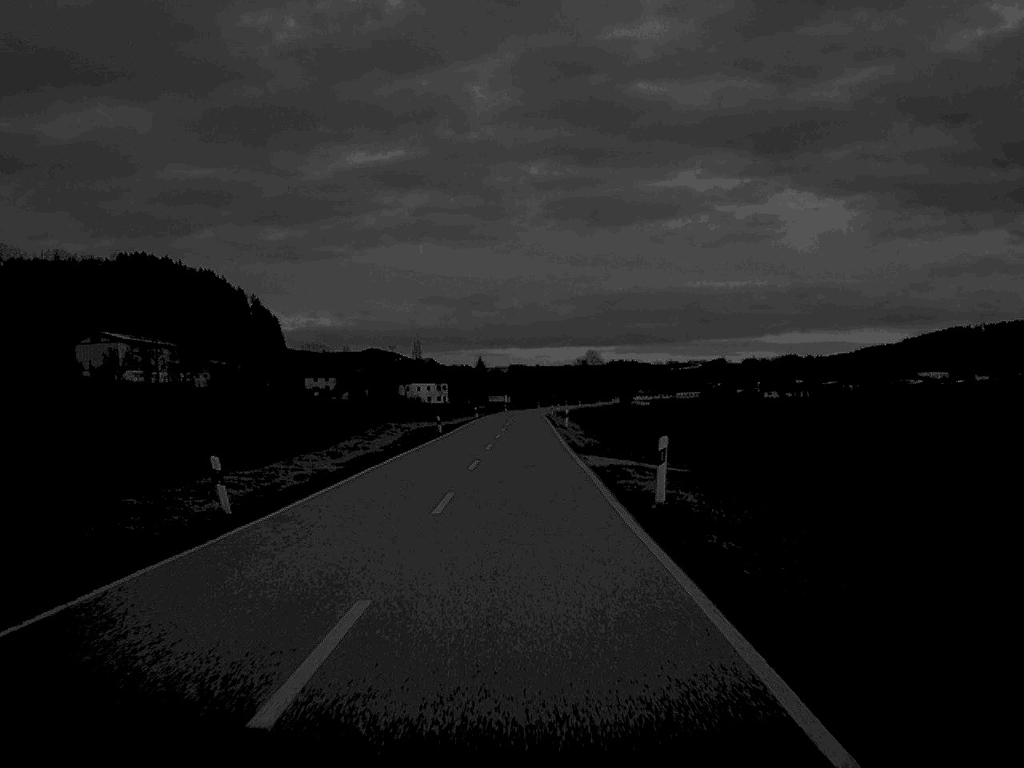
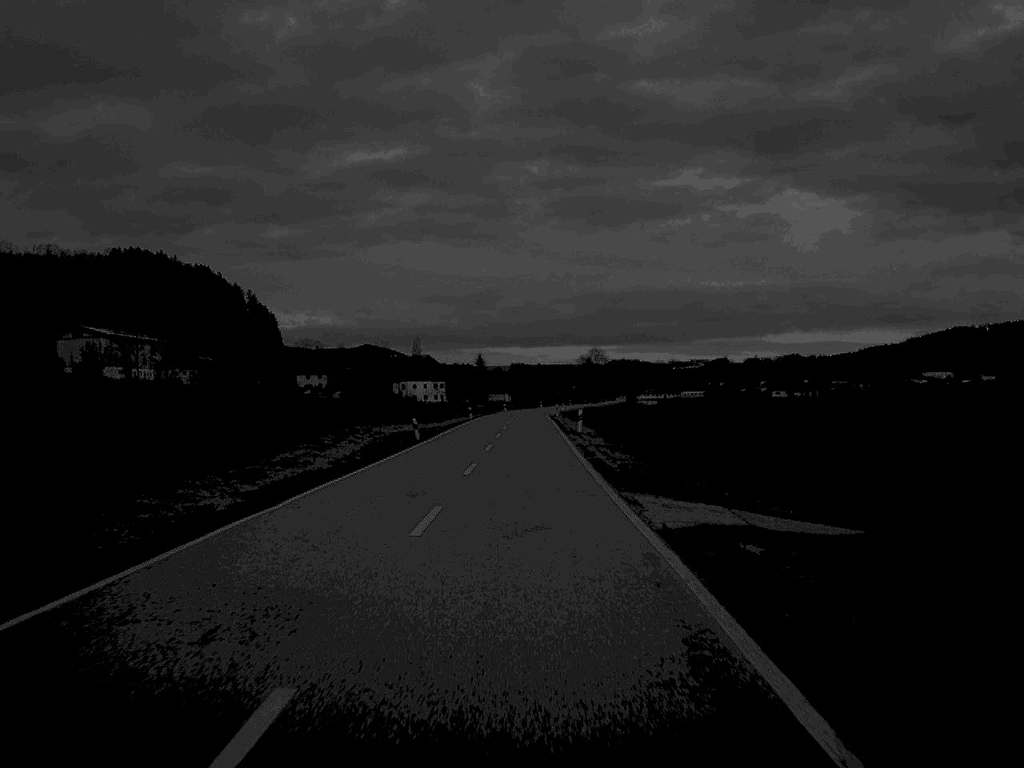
(0.0, +15.4) m; 0°
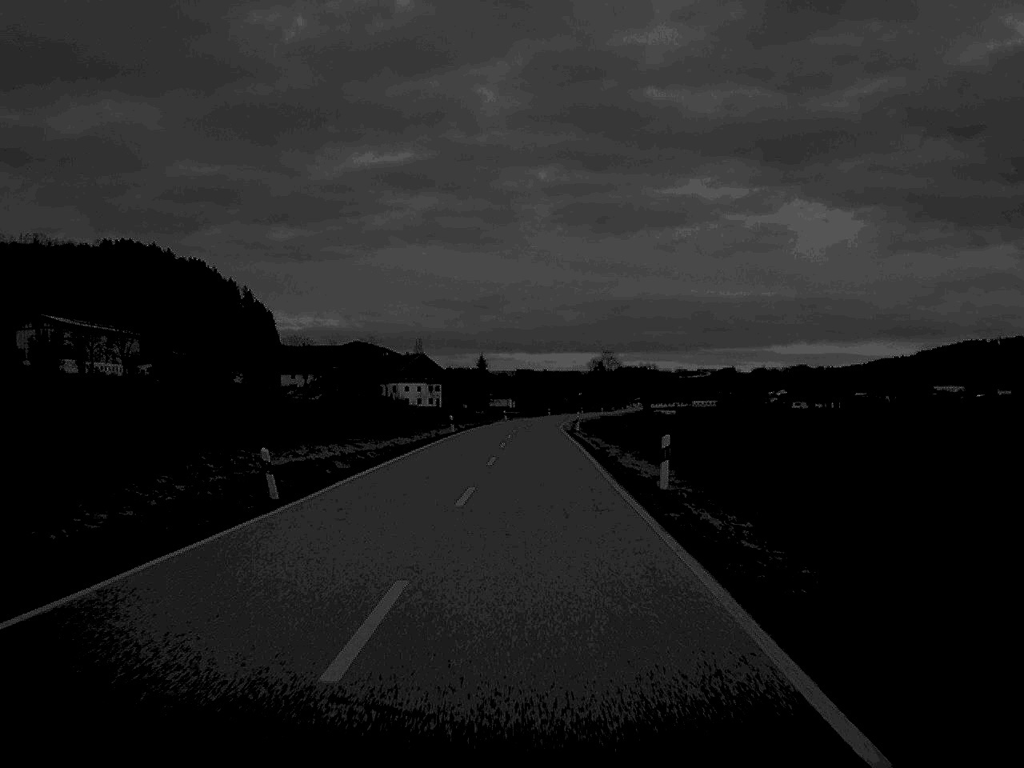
(-0.1, +31.6) m; 0°
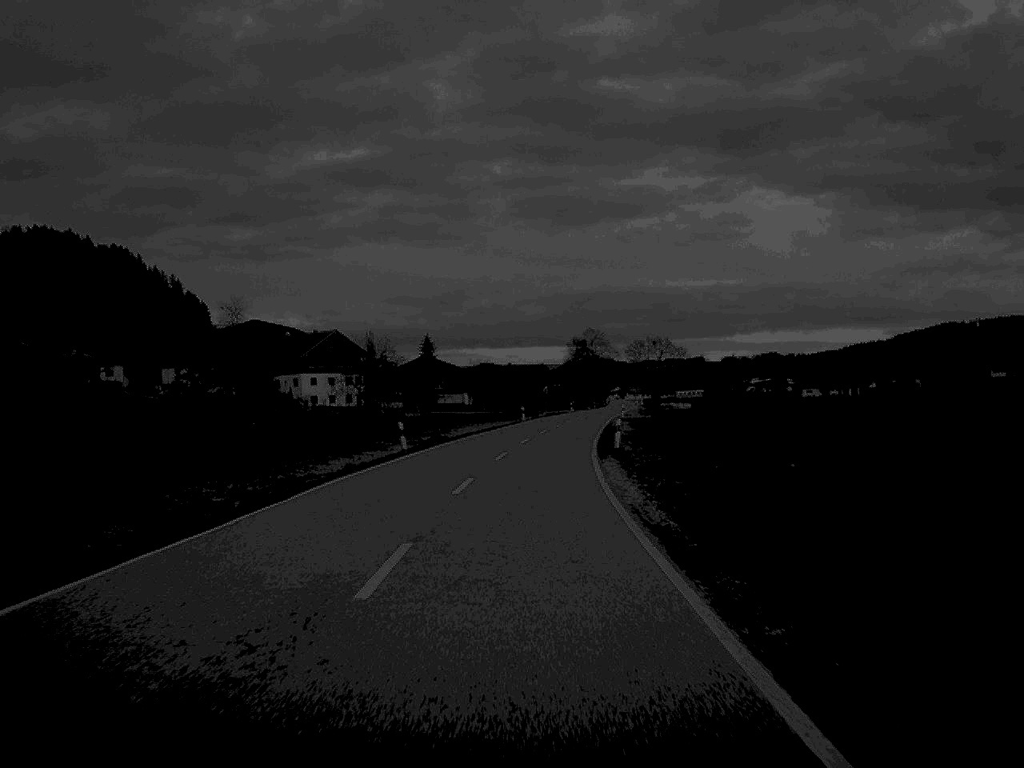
(+0.9, +81.0) m; +2°
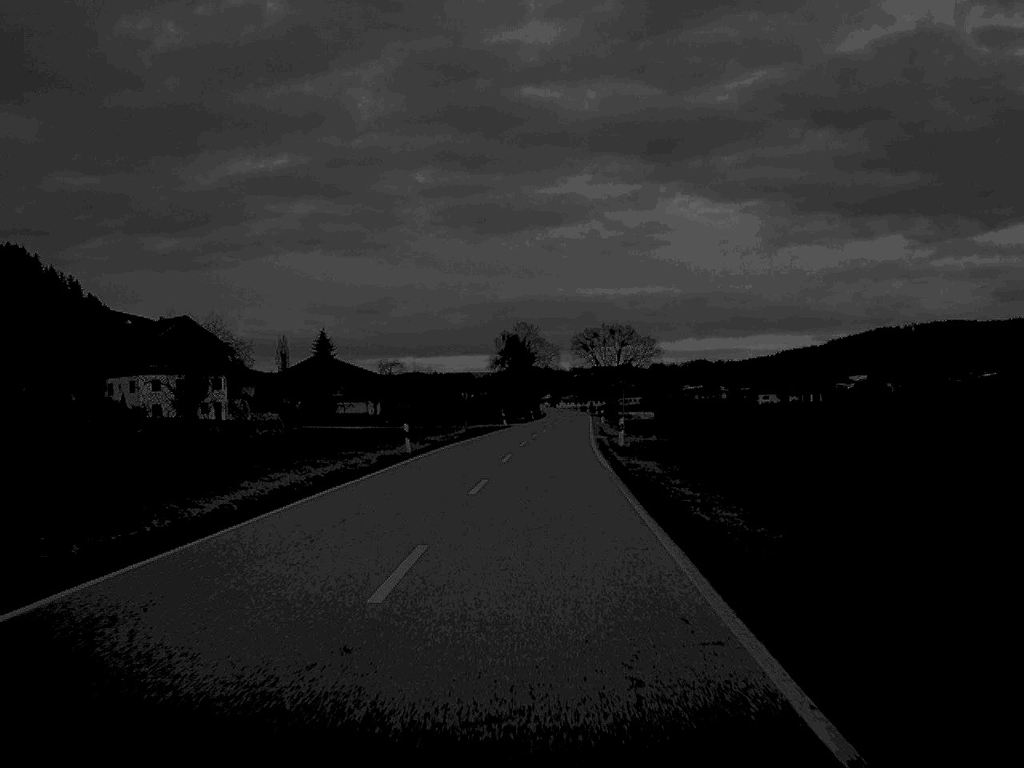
(+1.3, +48.1) m; +3°
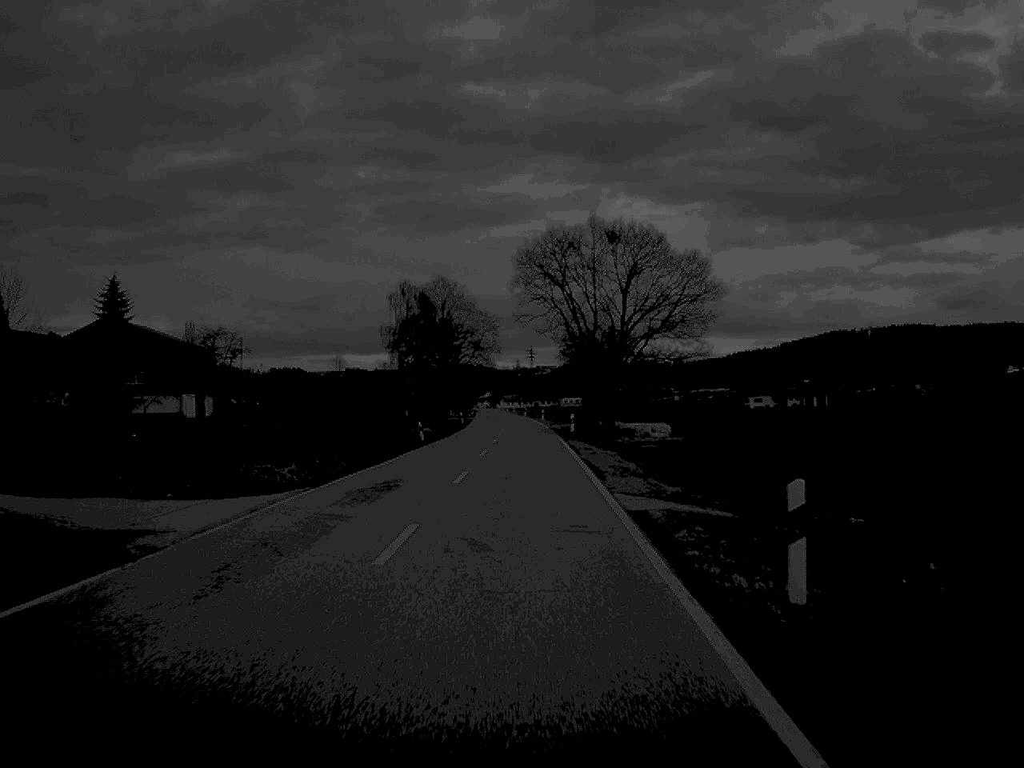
(+2.9, +81.5) m; +3°
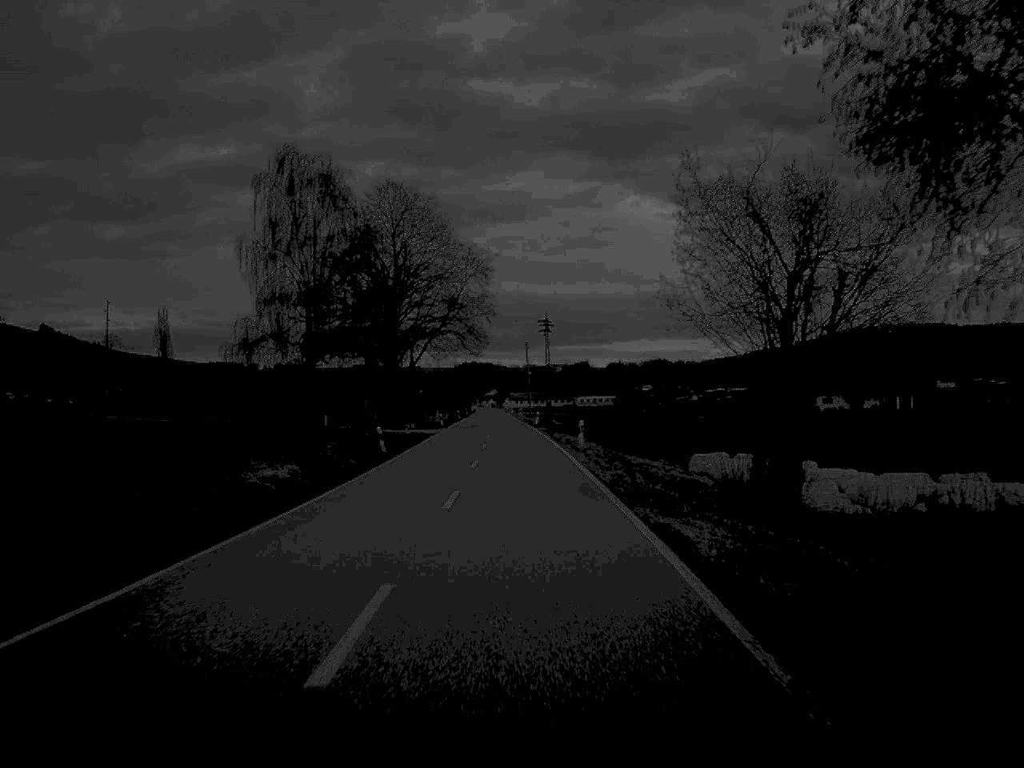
(-0.1, +65.0) m; 0°
